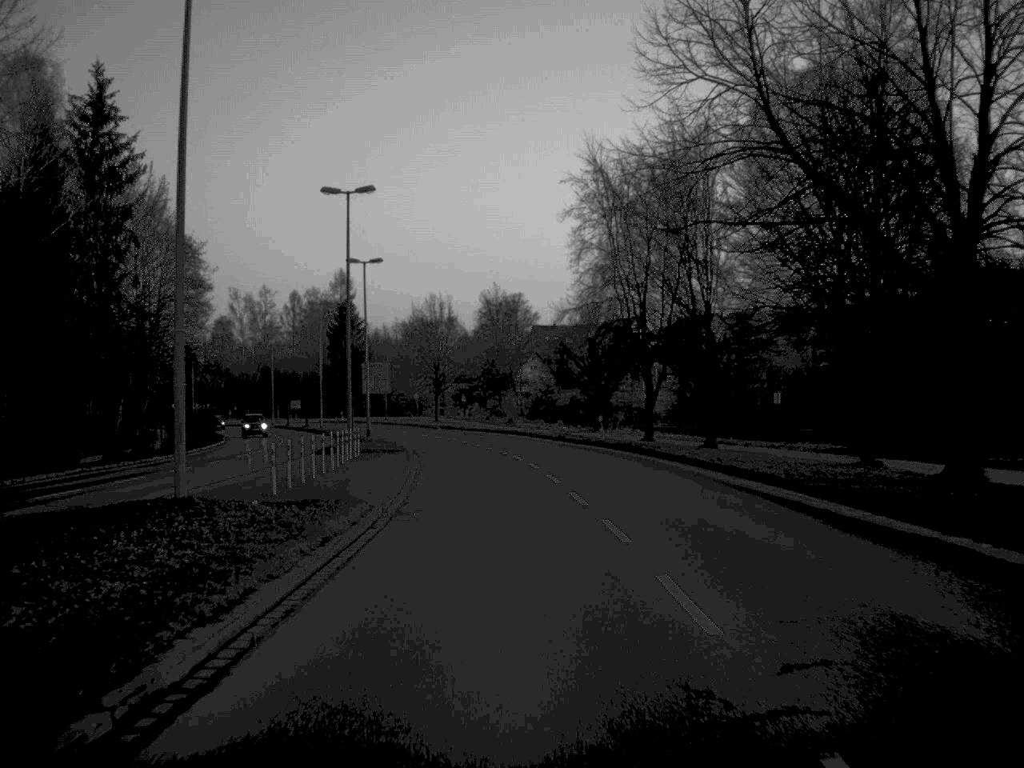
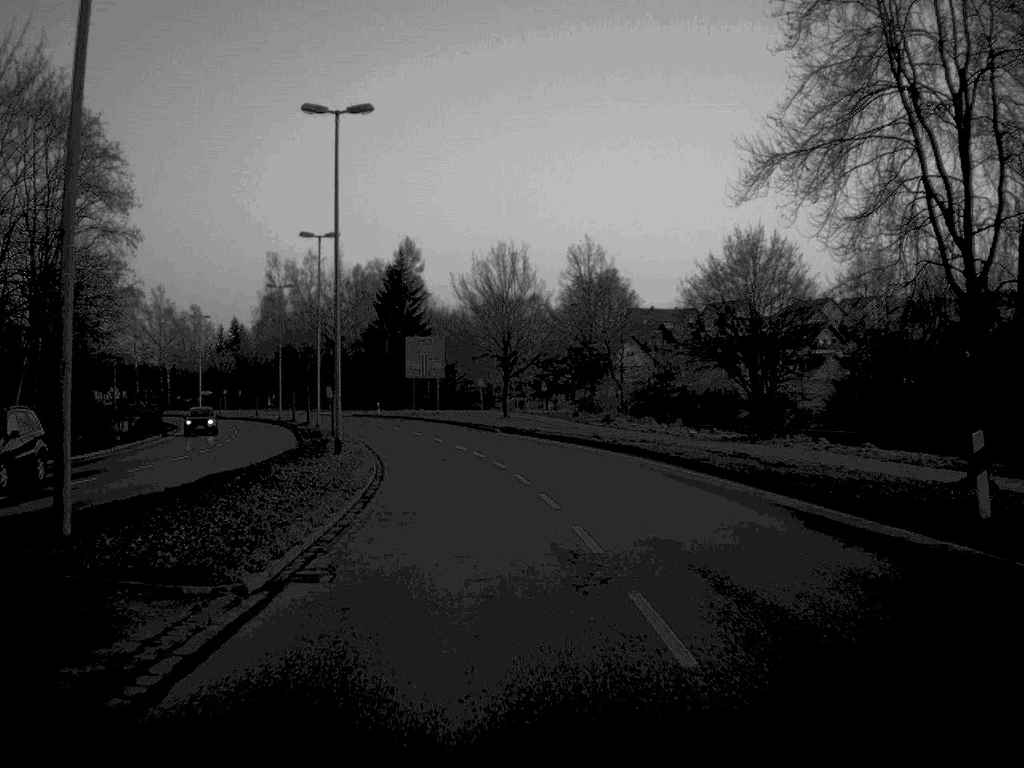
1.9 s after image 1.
(-1.1, +36.7) m; -4°
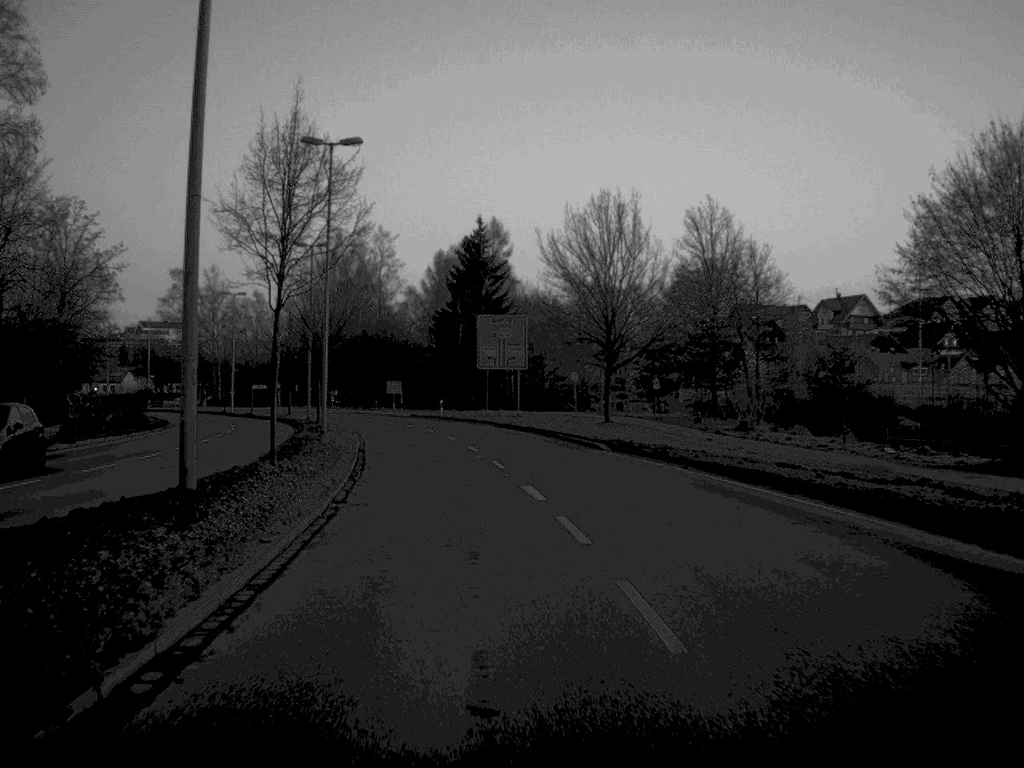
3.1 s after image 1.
(-0.8, +23.6) m; -4°
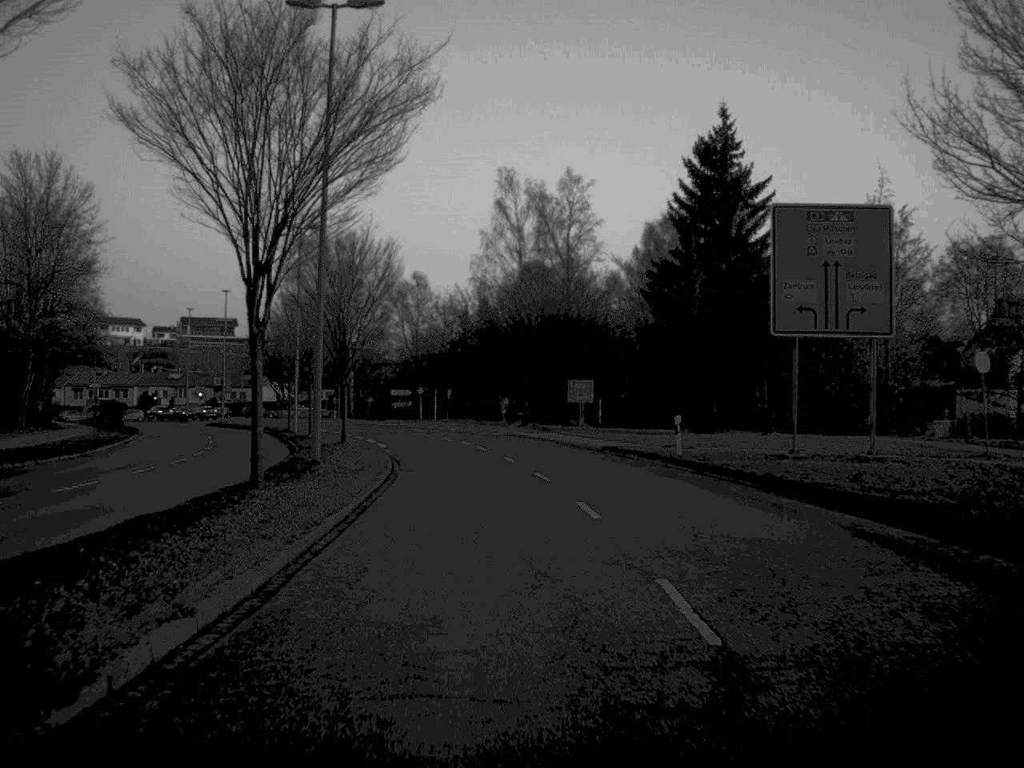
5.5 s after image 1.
(-3.7, +46.9) m; -9°
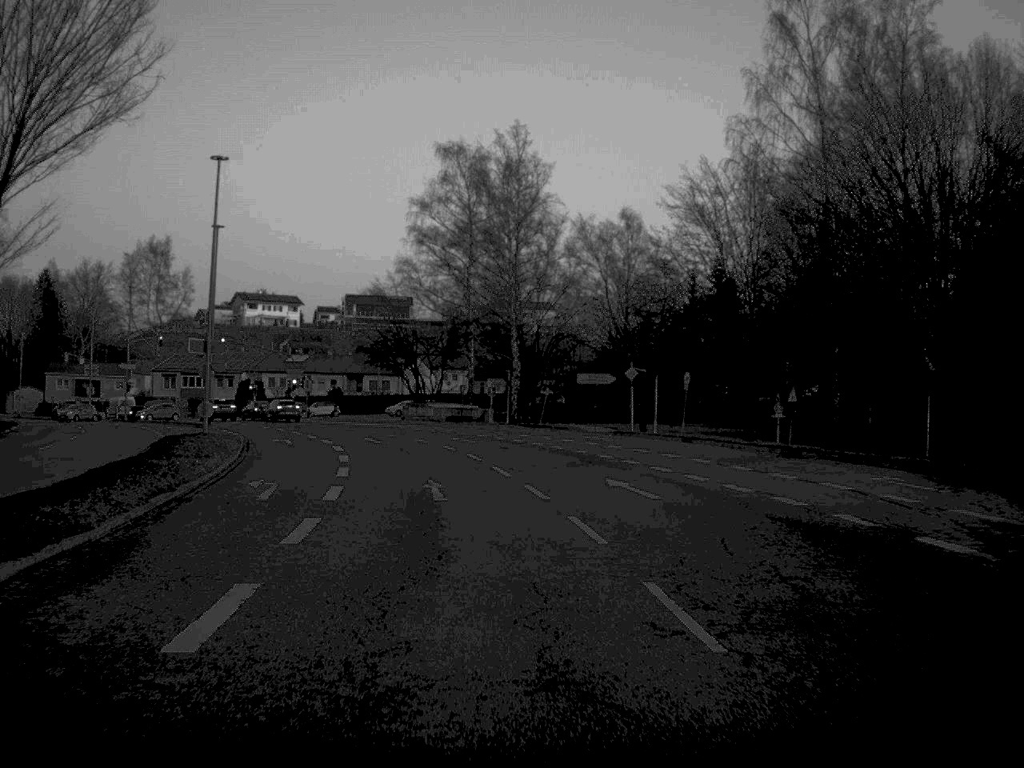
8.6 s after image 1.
(-4.2, +53.3) m; -9°
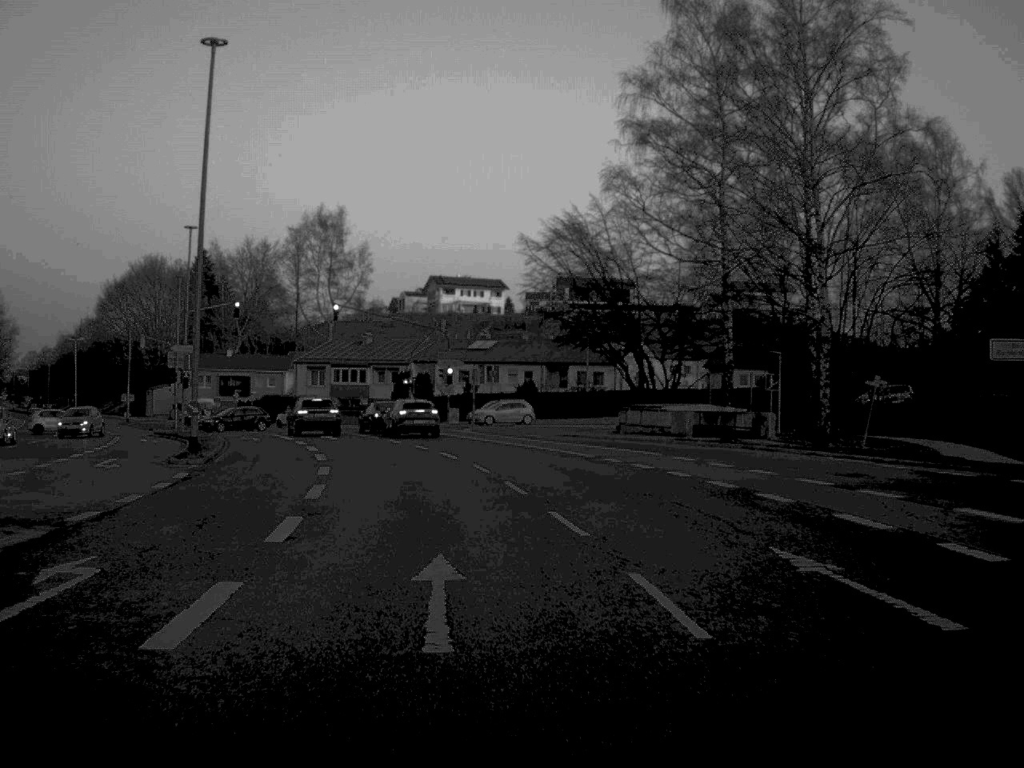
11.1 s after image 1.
(-2.8, +36.0) m; -10°
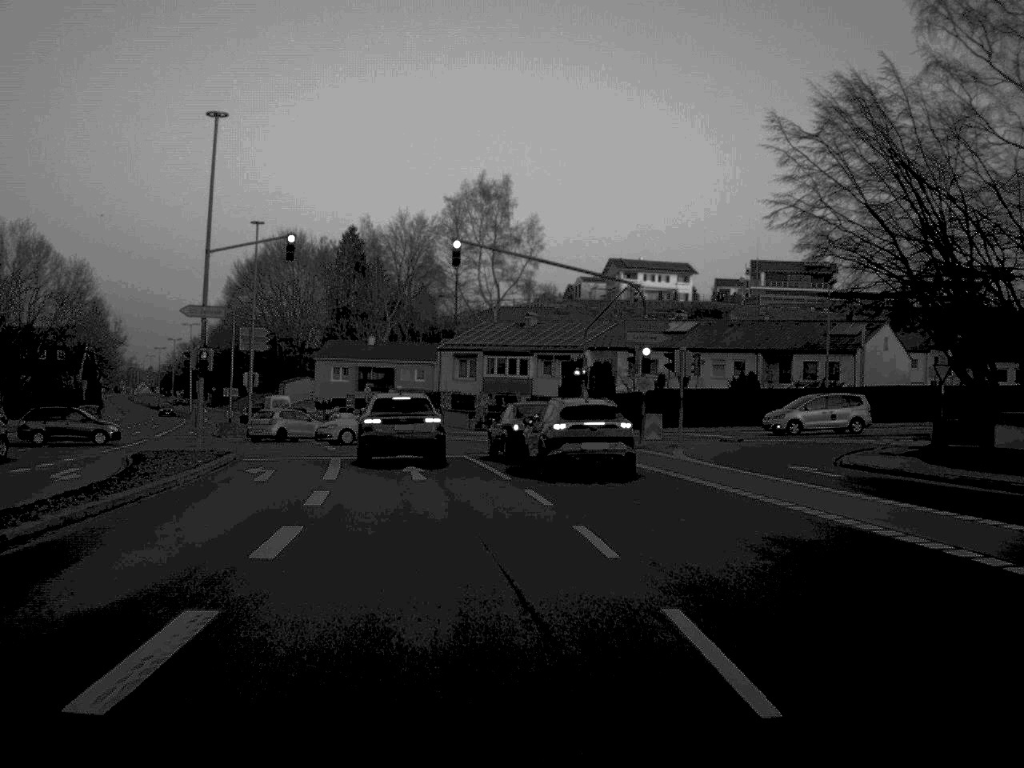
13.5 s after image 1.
(-1.8, +25.6) m; -8°
